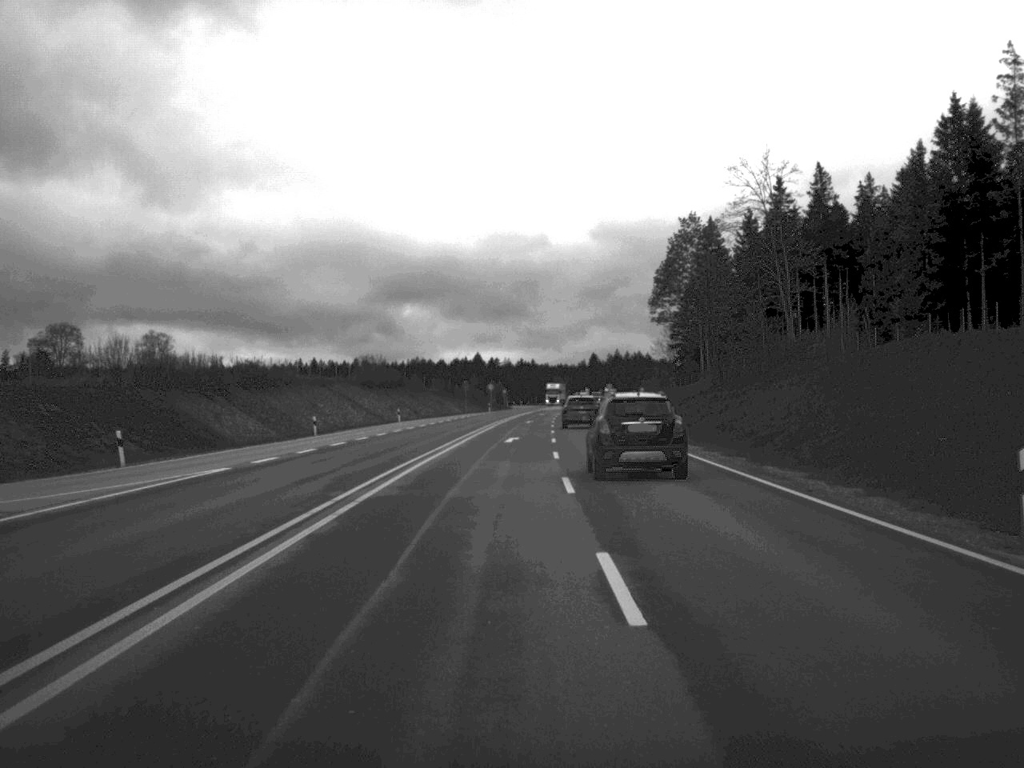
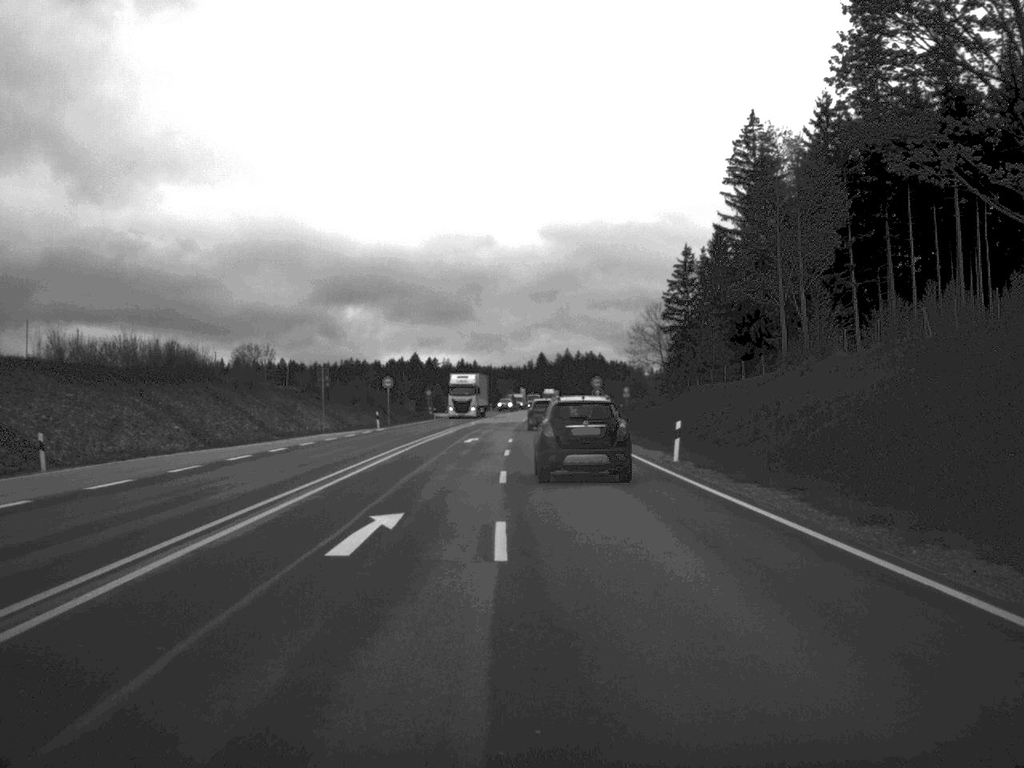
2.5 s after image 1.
(+1.3, +68.0) m; +2°
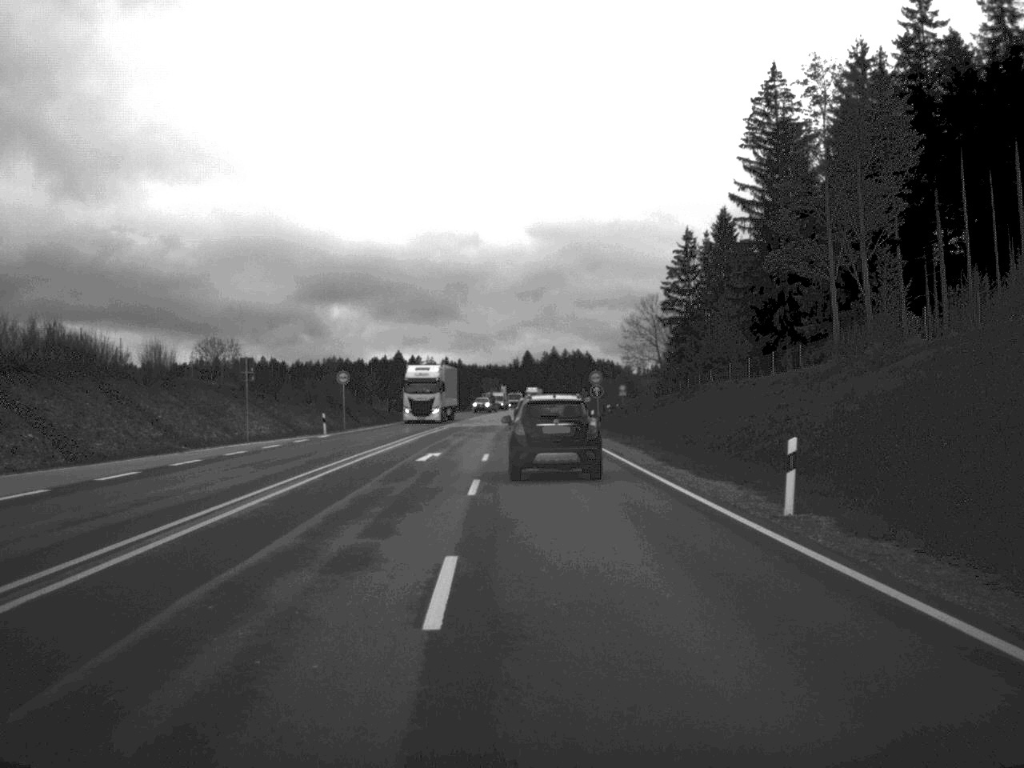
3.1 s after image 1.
(+0.1, +15.5) m; +1°
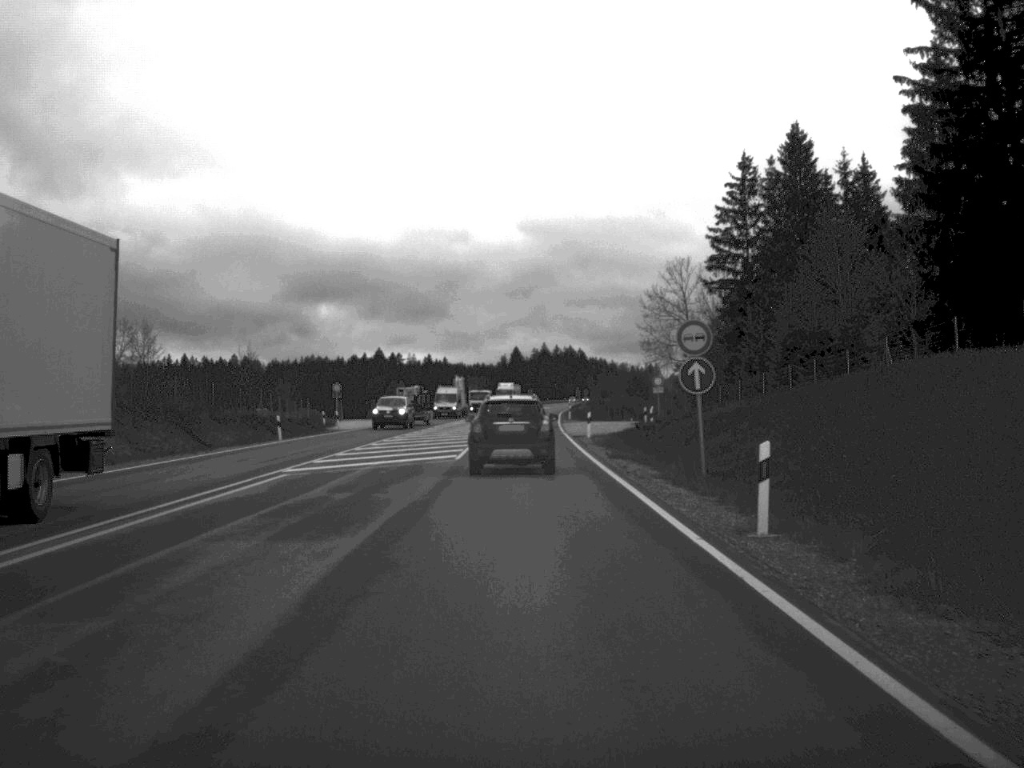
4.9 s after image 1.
(+0.3, +46.7) m; 0°
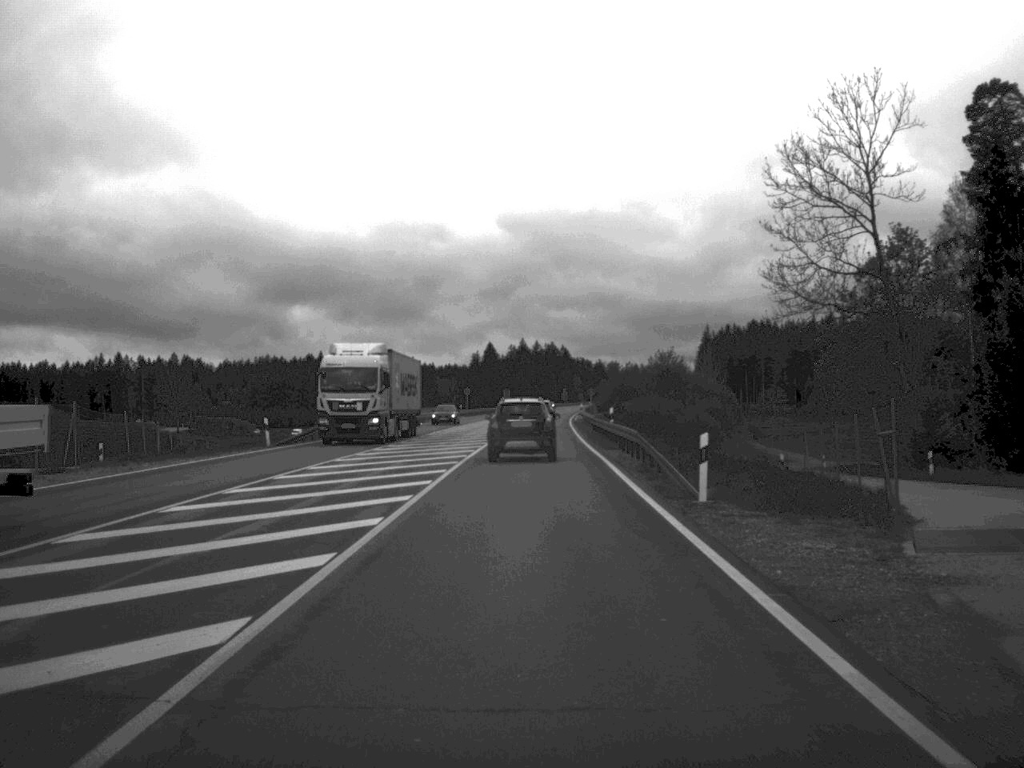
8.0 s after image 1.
(+0.1, +79.0) m; +1°
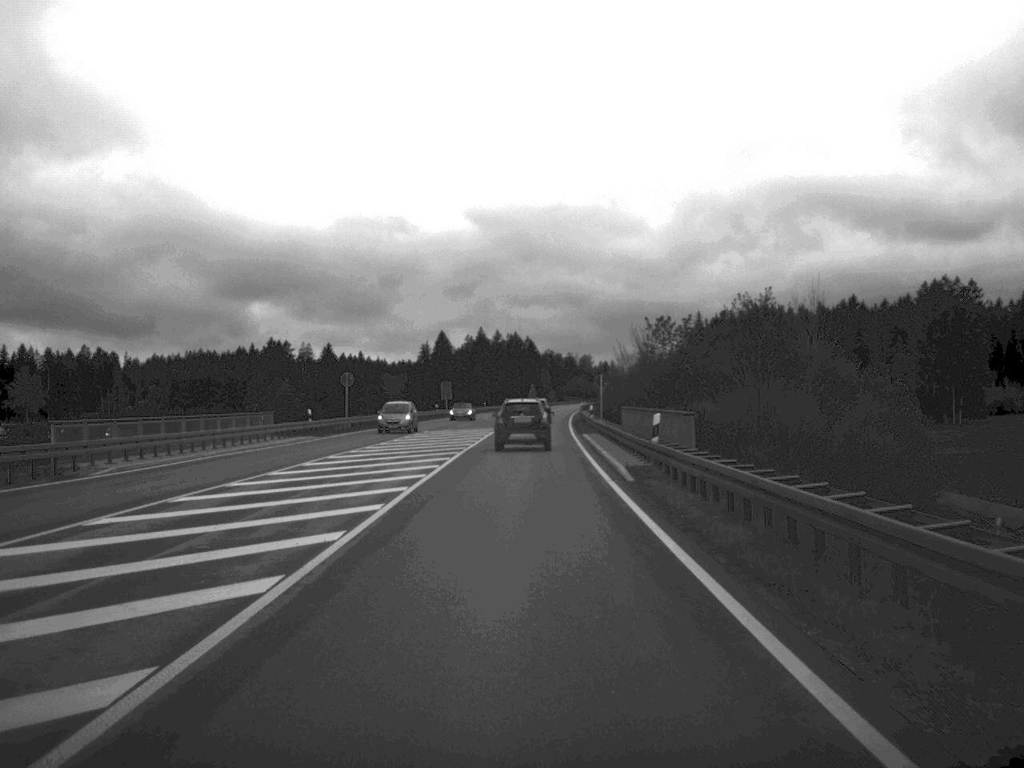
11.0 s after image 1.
(+1.1, +78.5) m; +2°
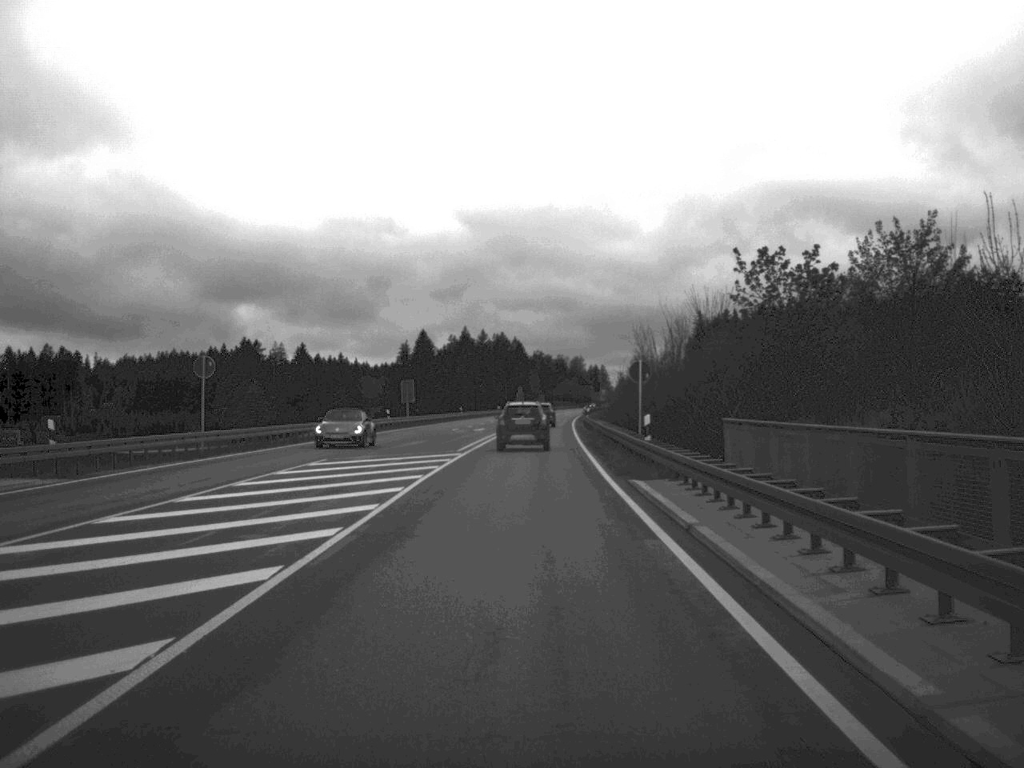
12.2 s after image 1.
(+0.1, +31.5) m; +1°
